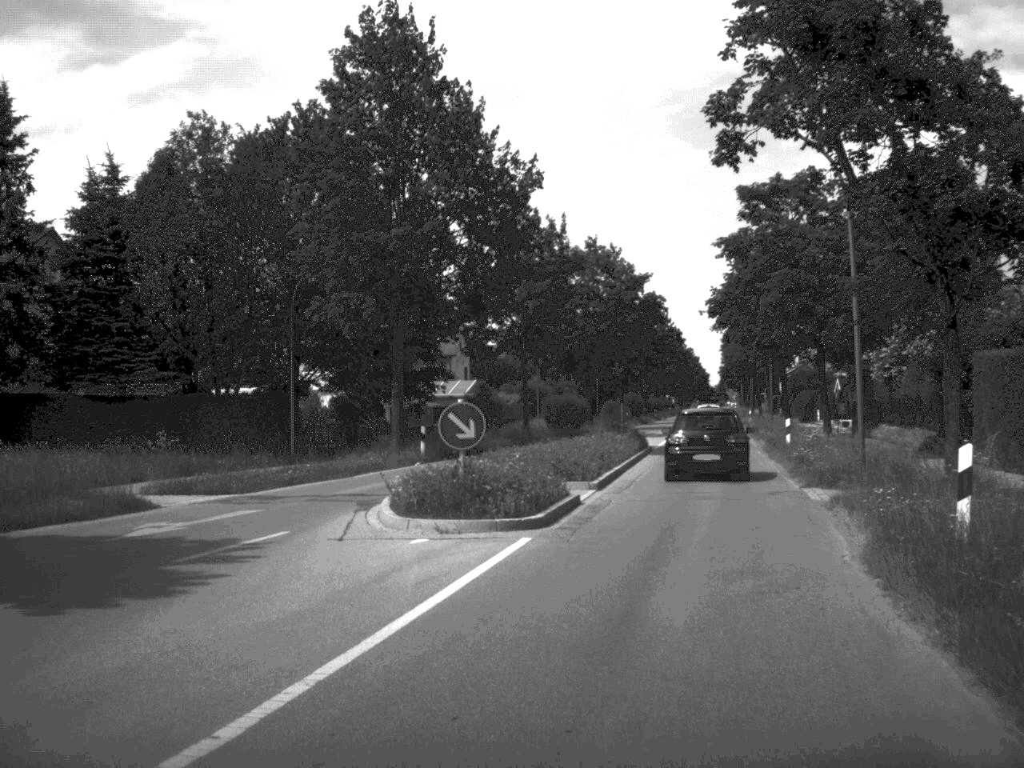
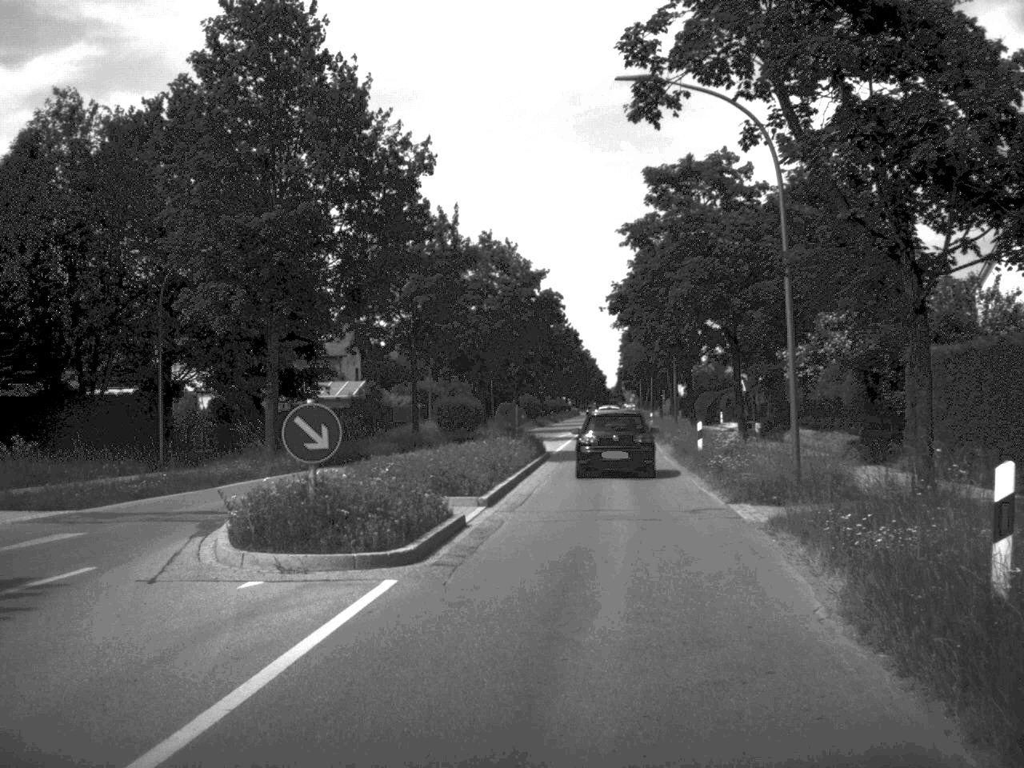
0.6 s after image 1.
(+0.1, +3.4) m; +5°
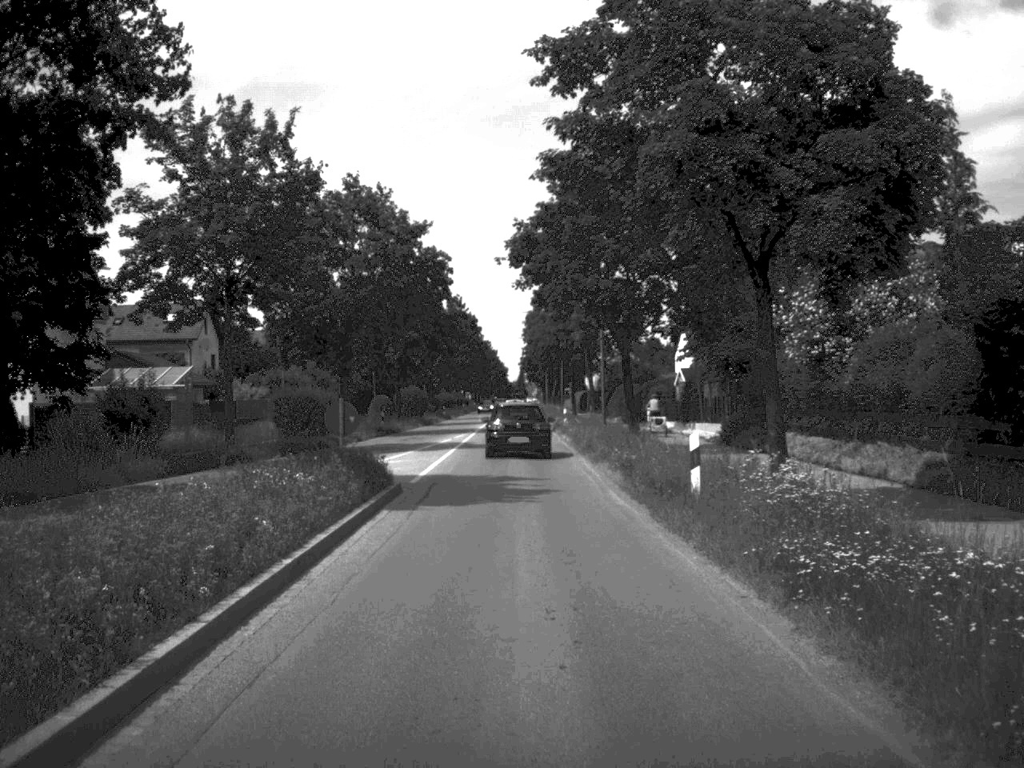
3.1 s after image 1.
(+1.0, +17.5) m; +4°
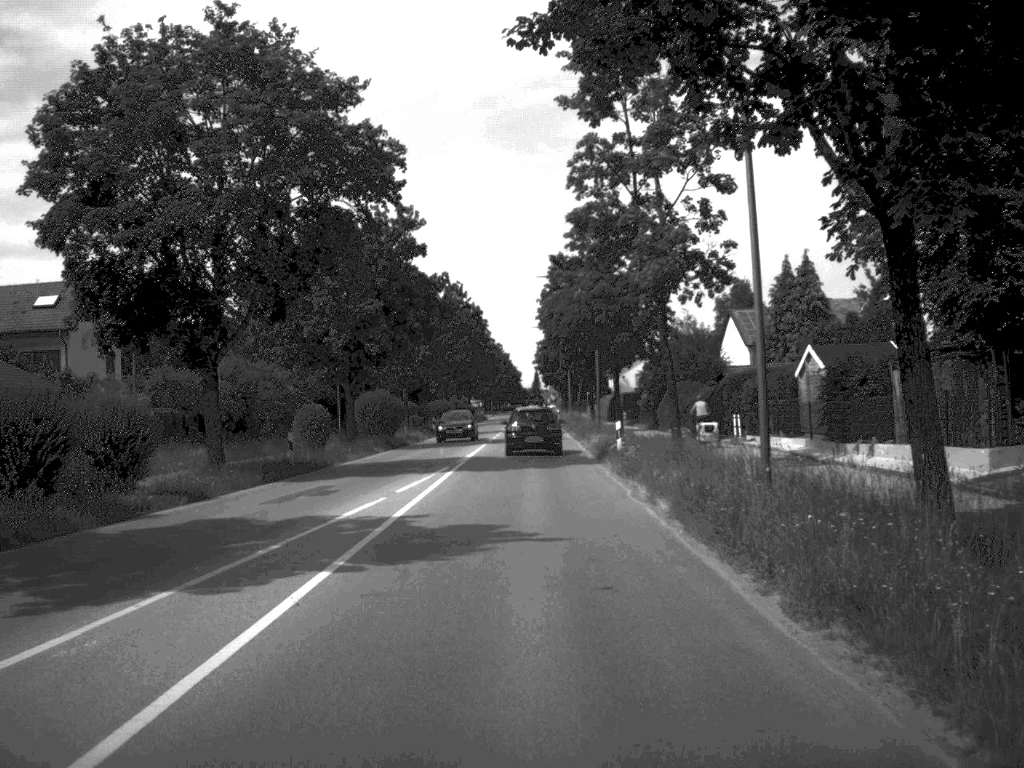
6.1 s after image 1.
(-0.2, +27.4) m; -1°
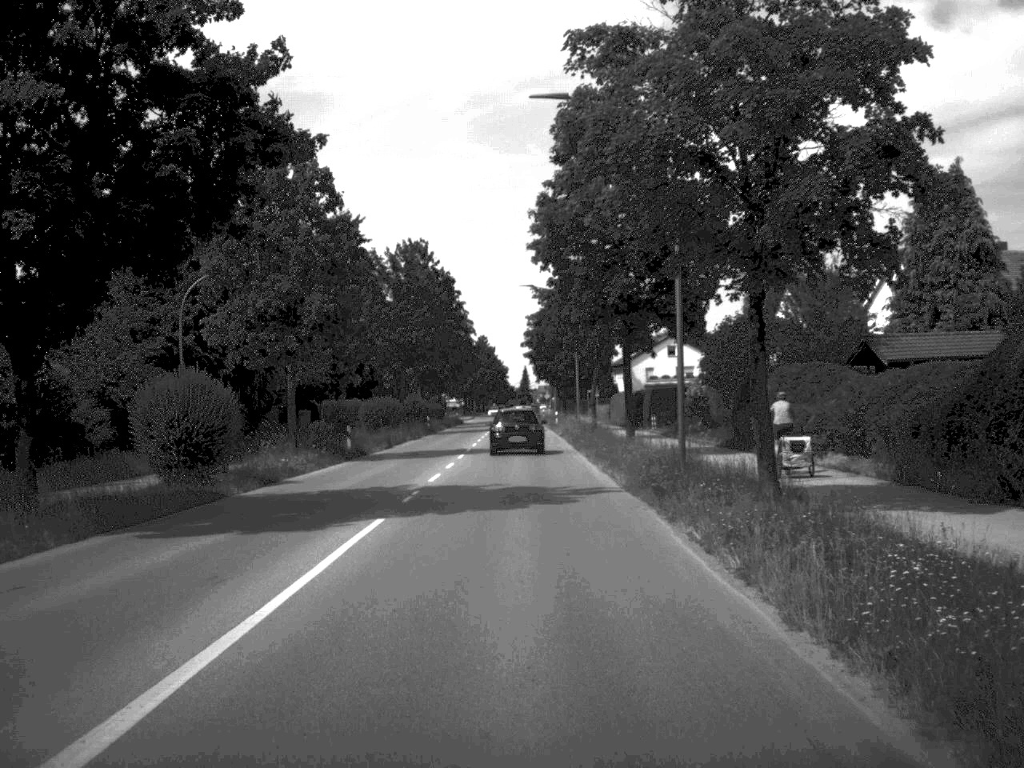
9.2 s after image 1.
(+0.1, +33.6) m; 0°
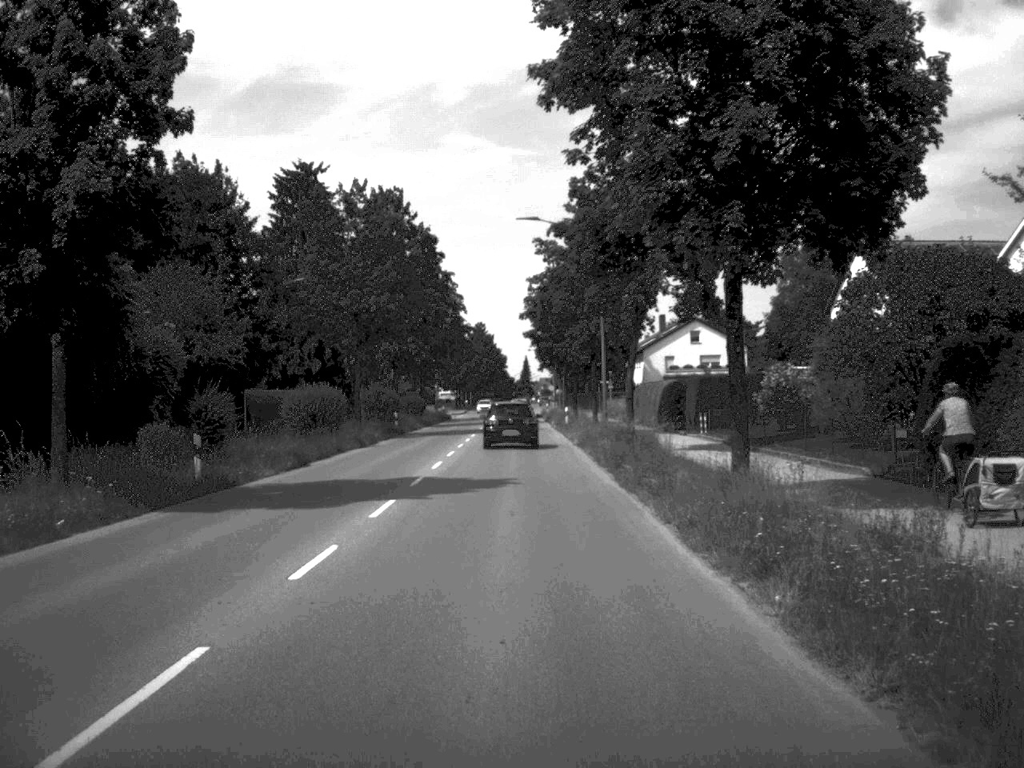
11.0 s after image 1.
(0.0, +21.2) m; 0°
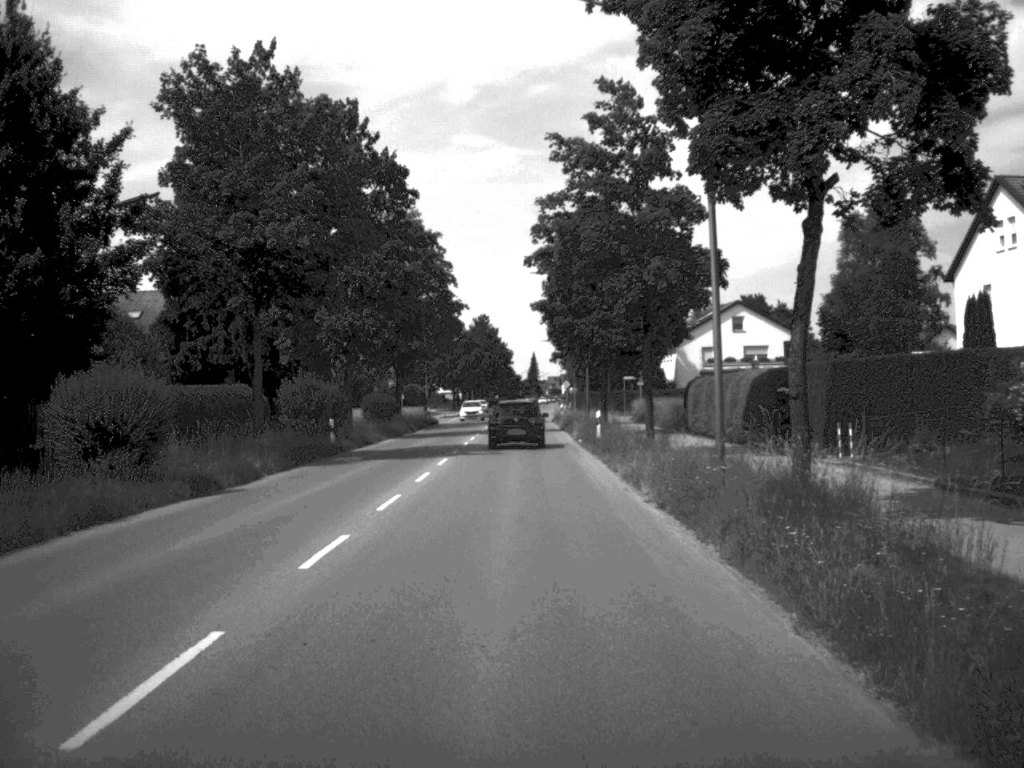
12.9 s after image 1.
(-0.1, +23.4) m; 0°
